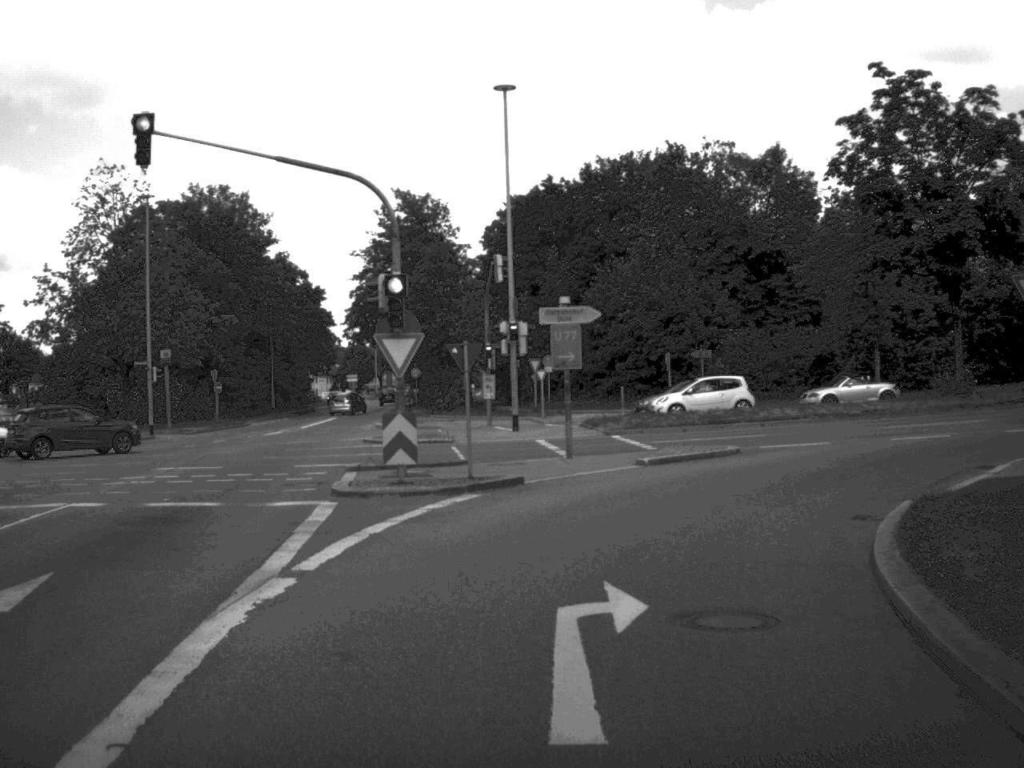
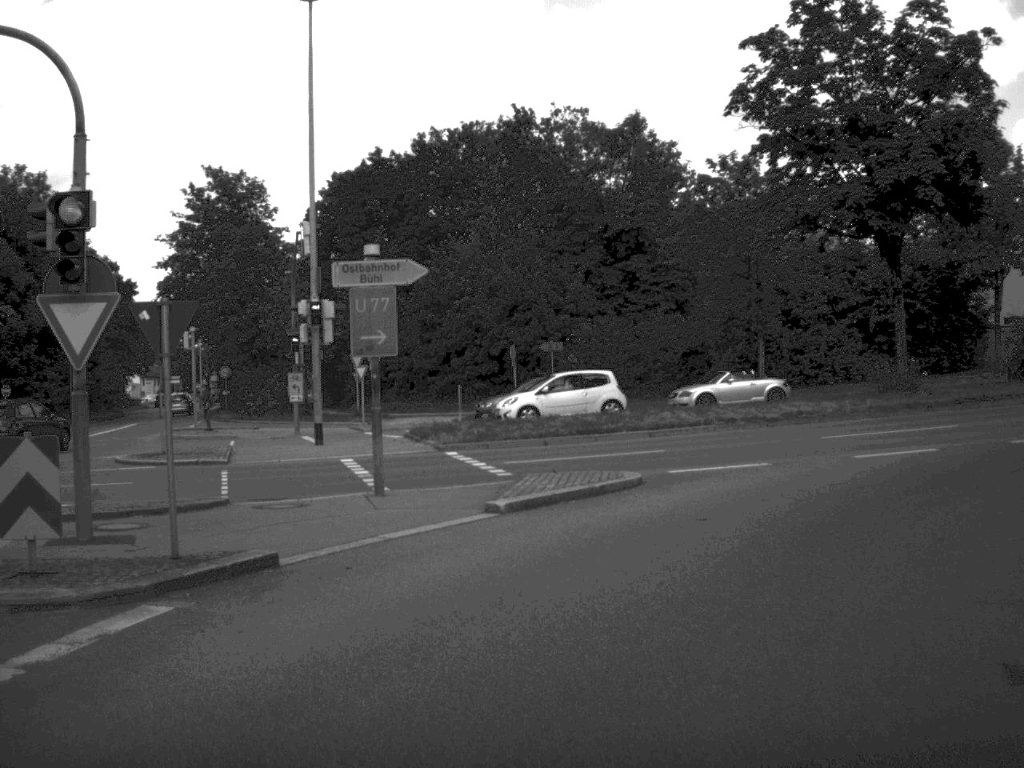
(+0.4, +9.1) m; +7°
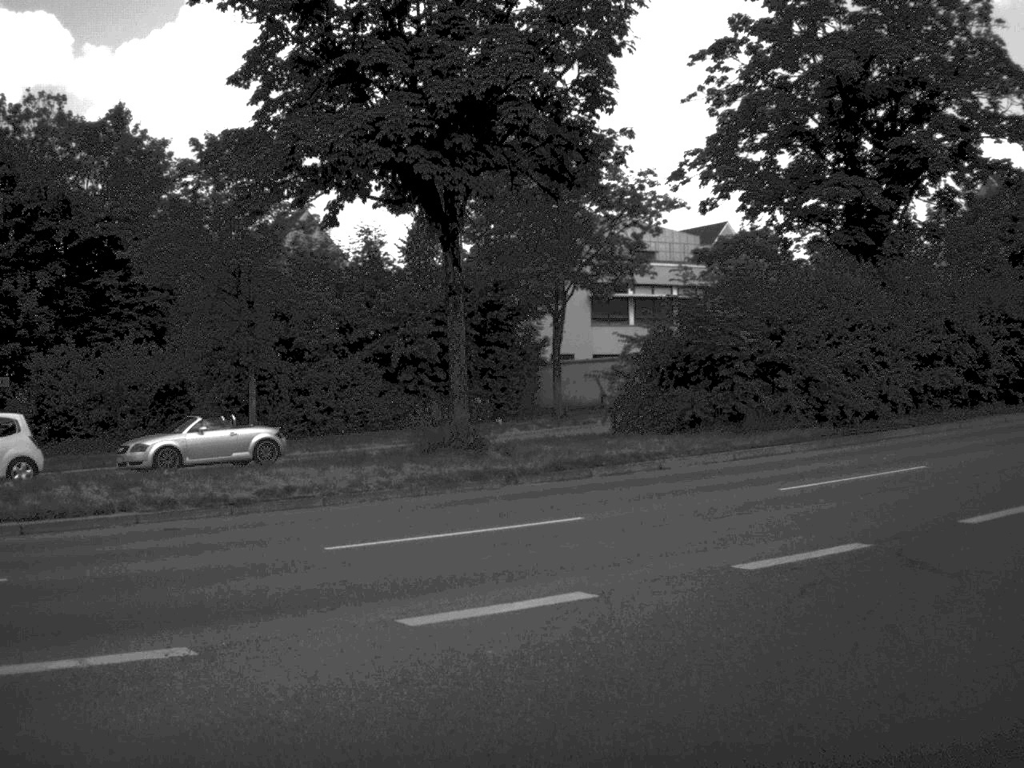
(+2.0, +11.2) m; +22°
